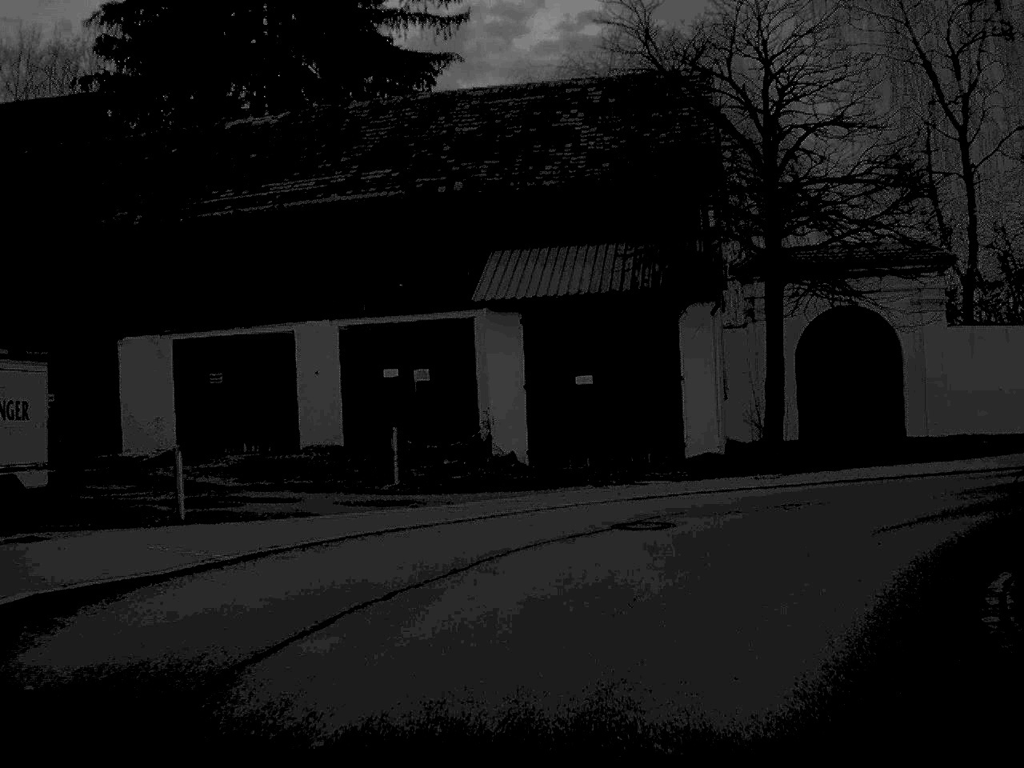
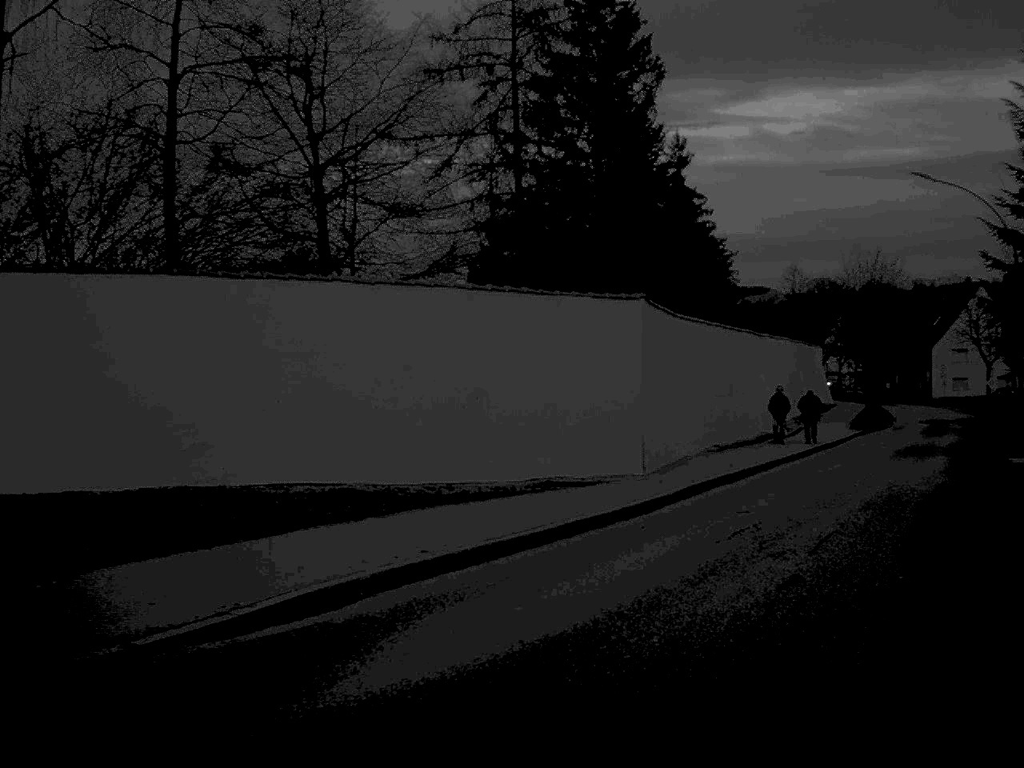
(+5.5, +16.8) m; +45°
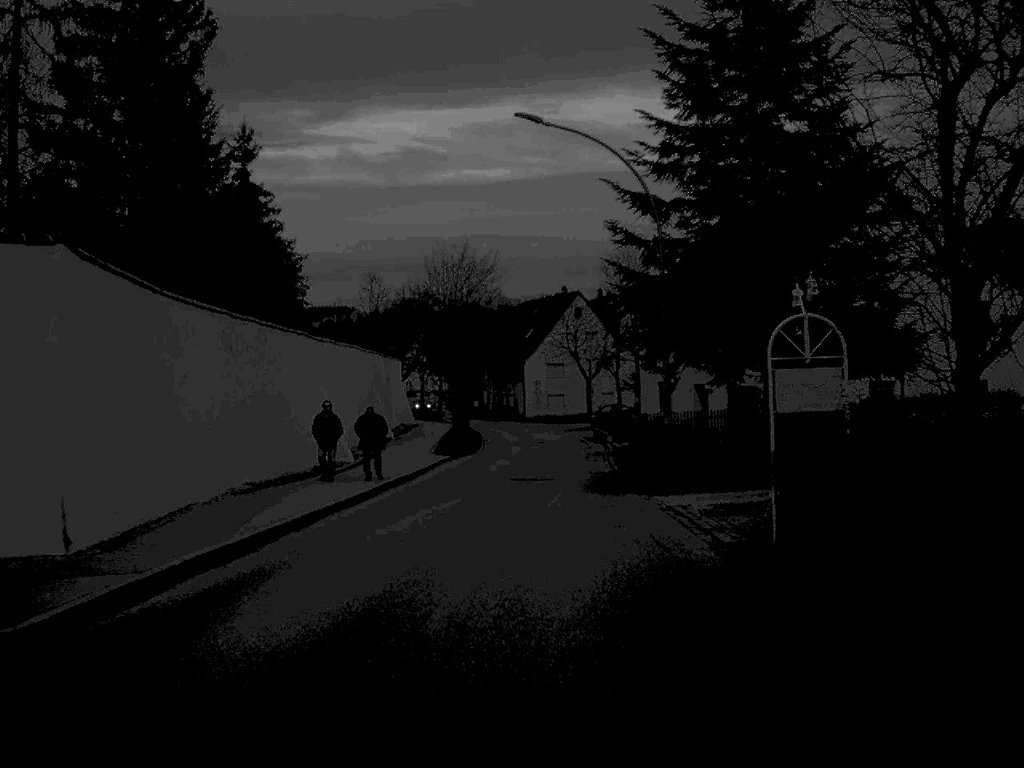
(+1.9, +9.2) m; +18°
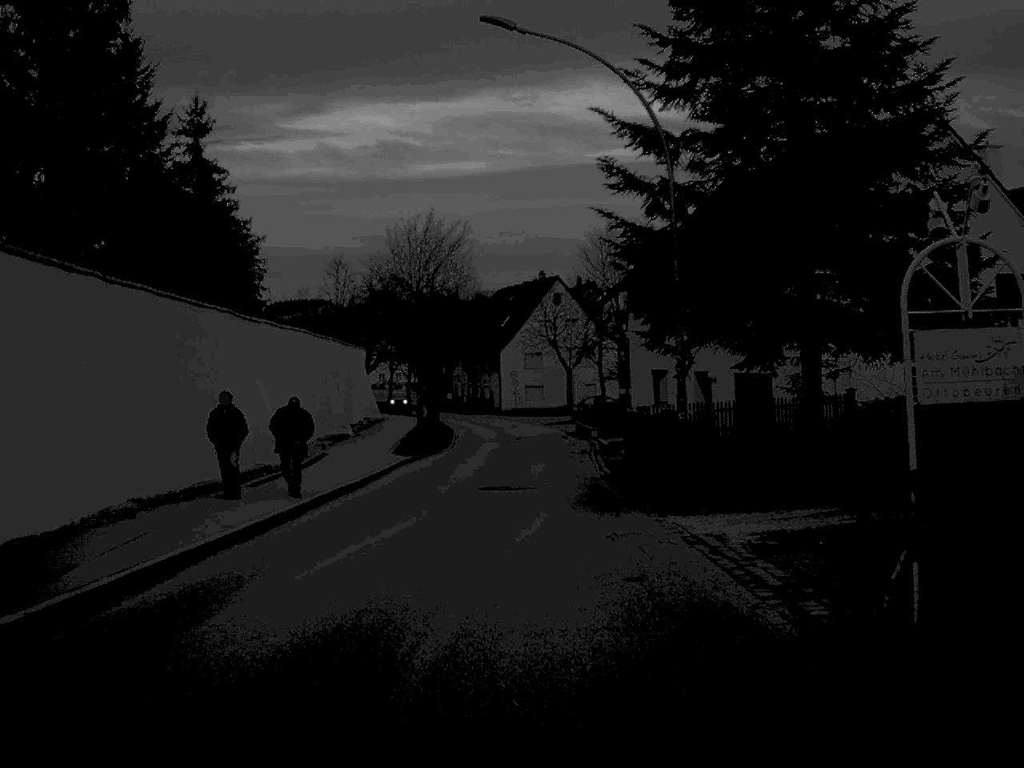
(+0.1, +6.2) m; +1°
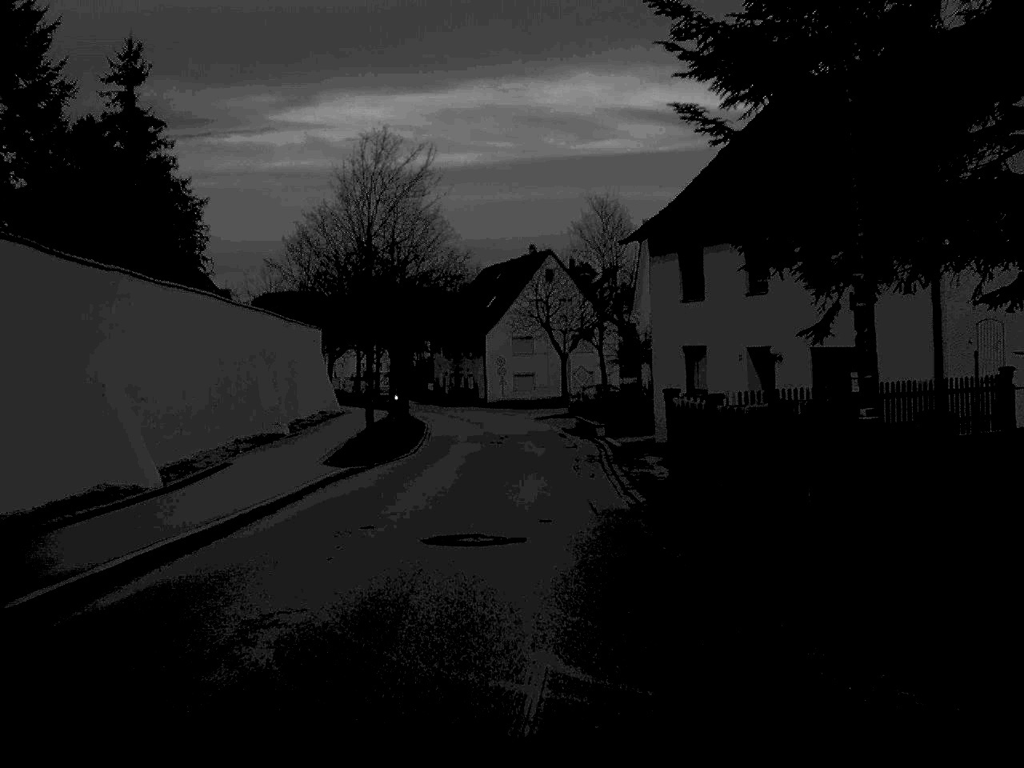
(+0.1, +11.4) m; 0°
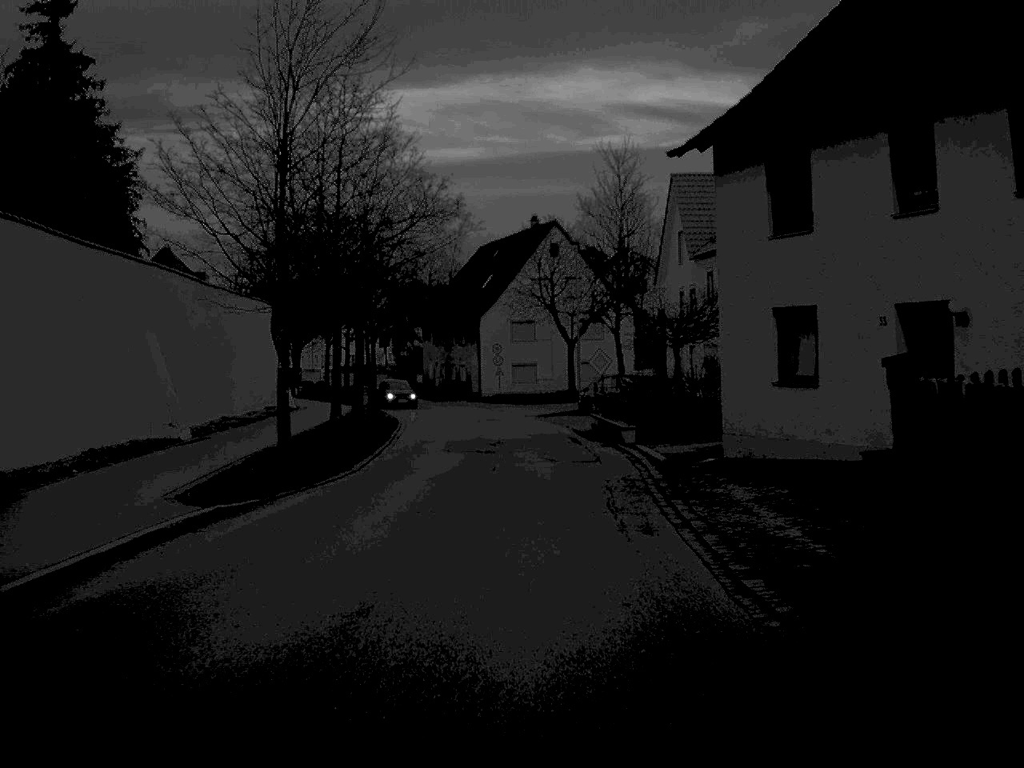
(0.0, +11.6) m; 0°
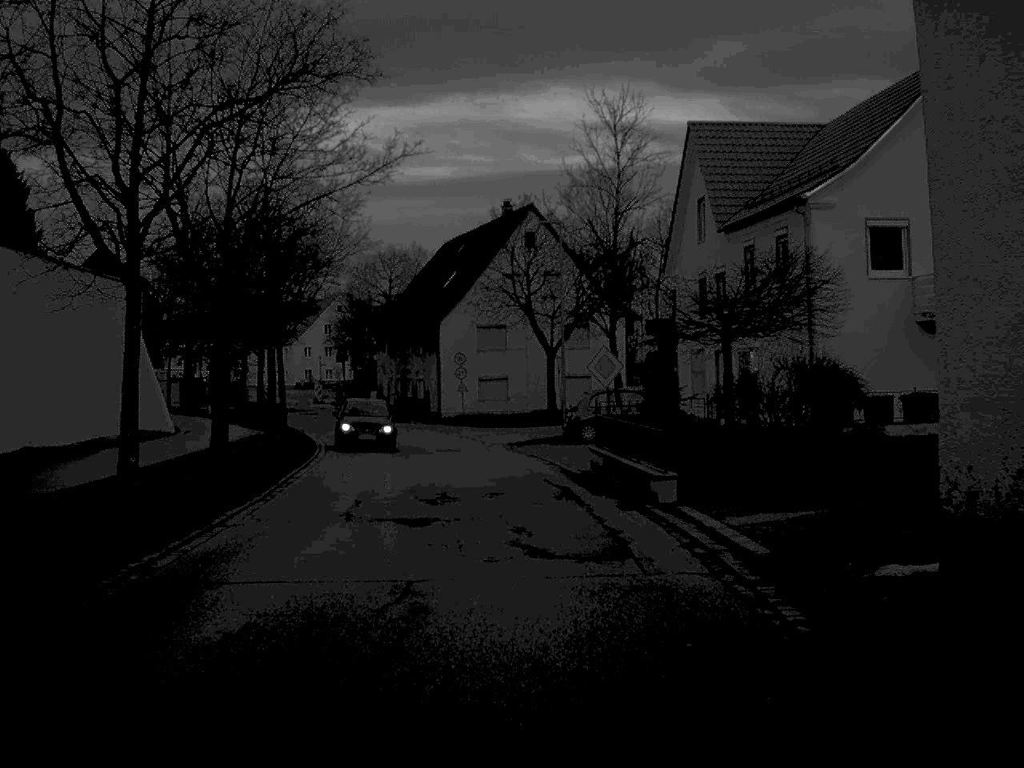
(+0.1, +12.9) m; +1°
